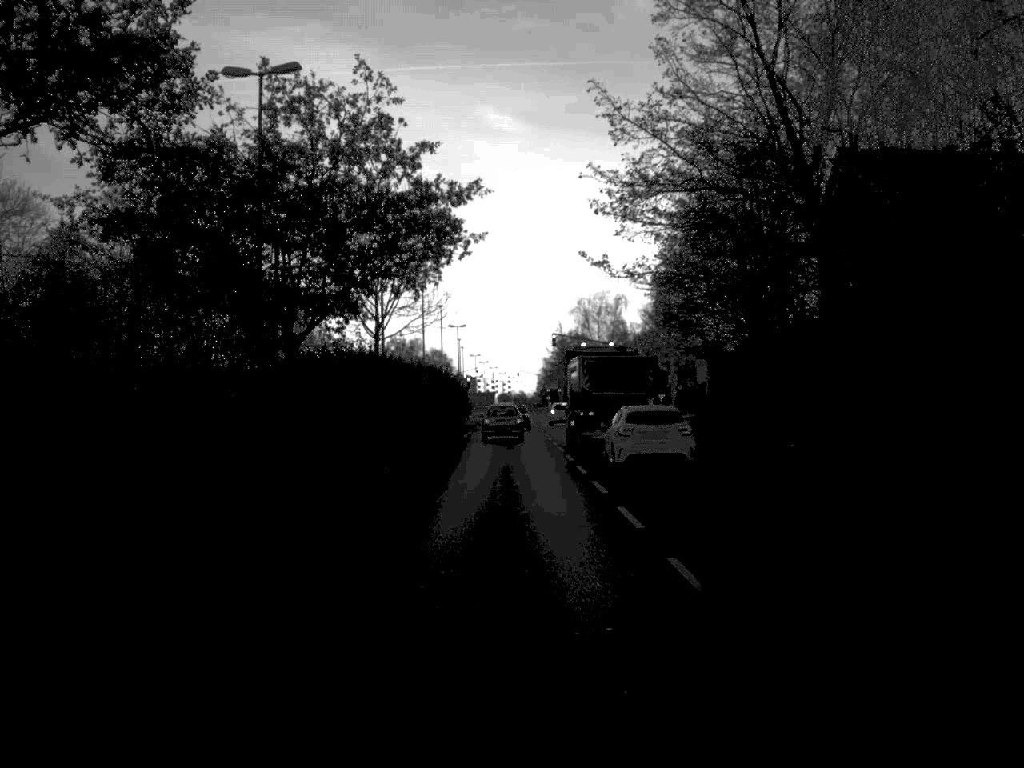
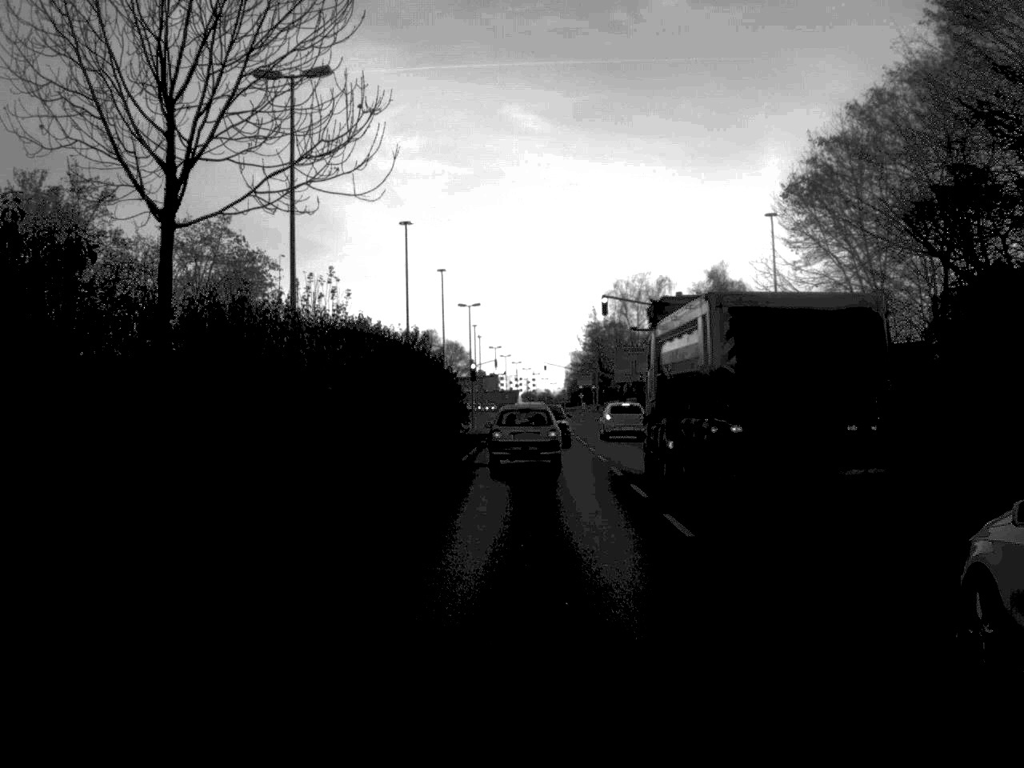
(-0.5, +30.7) m; -1°
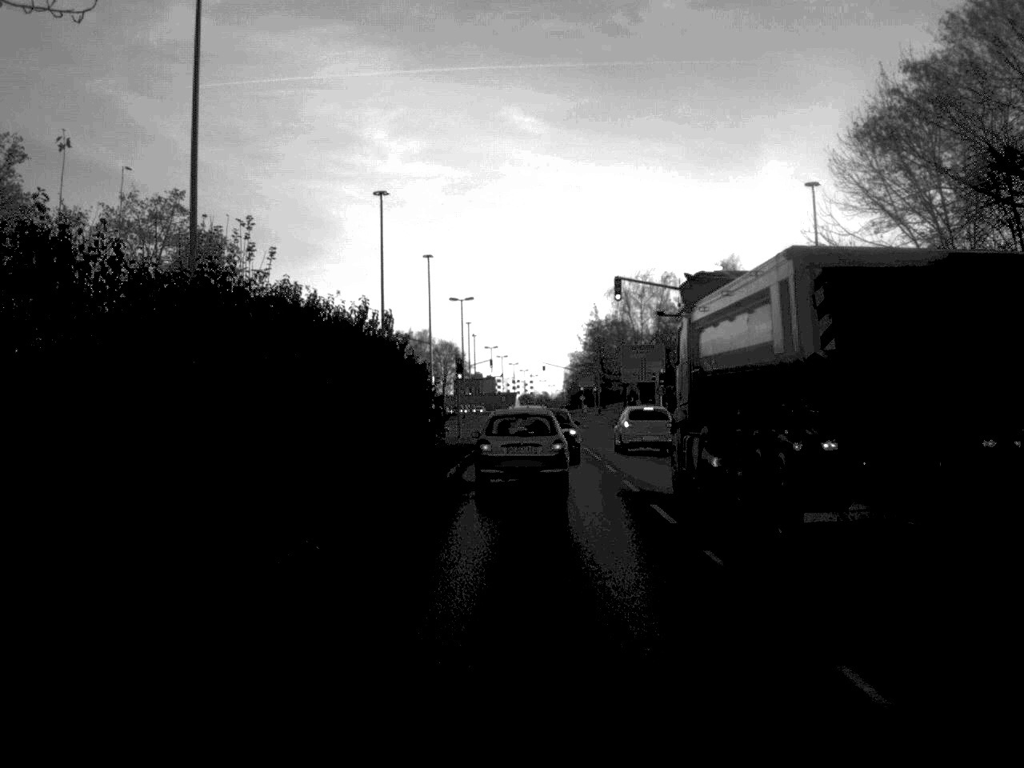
(0.0, +9.8) m; 0°
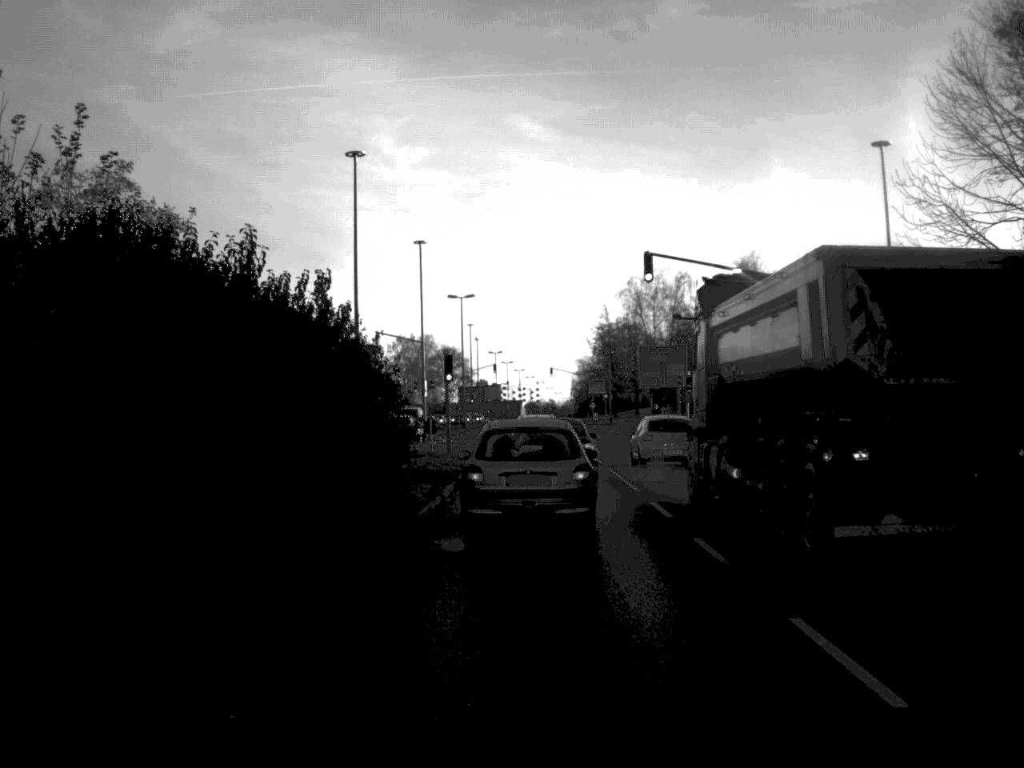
(0.0, +9.9) m; 0°
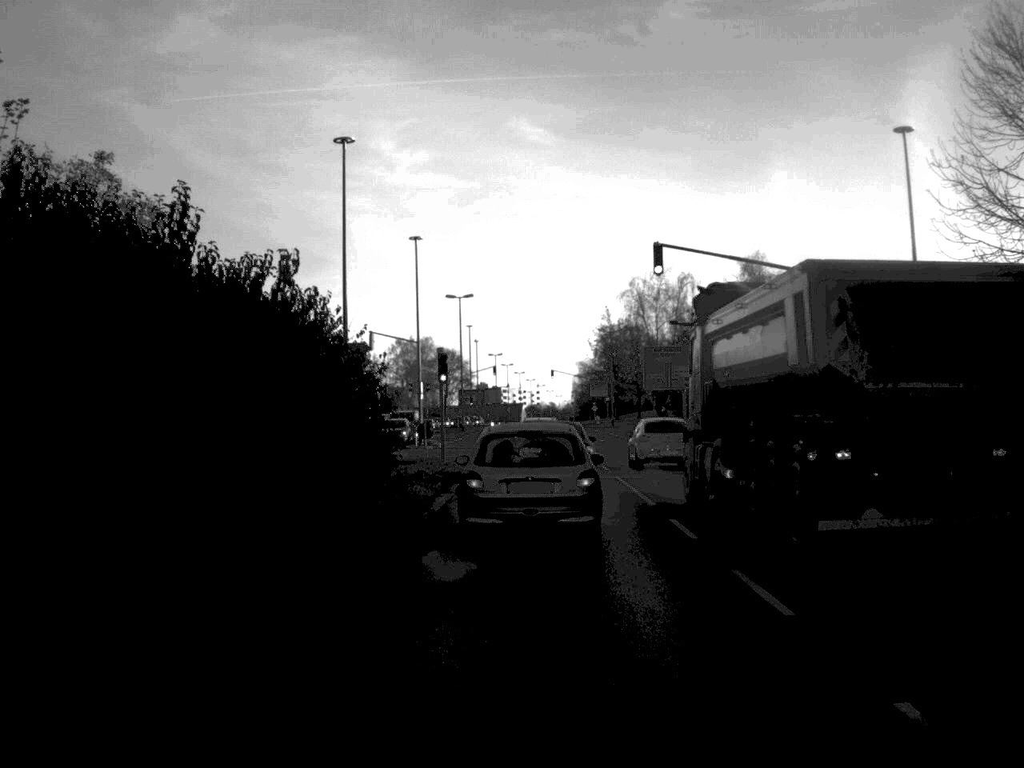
(0.0, +2.8) m; 0°
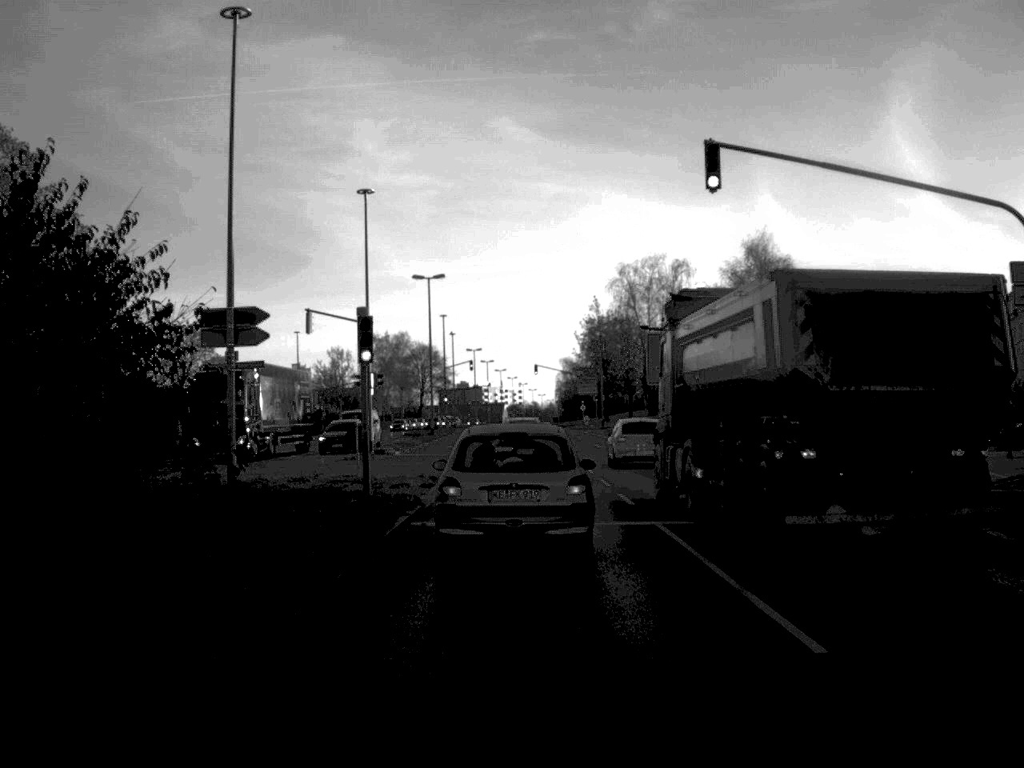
(+0.1, +13.5) m; +1°
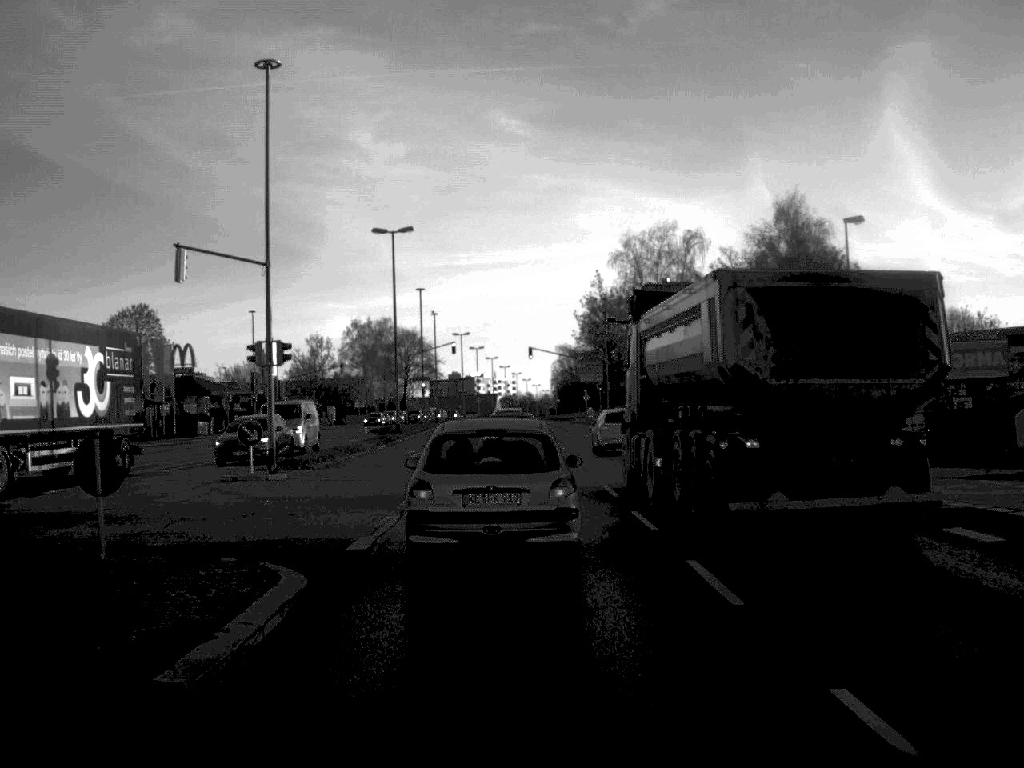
(+0.1, +18.2) m; 0°
